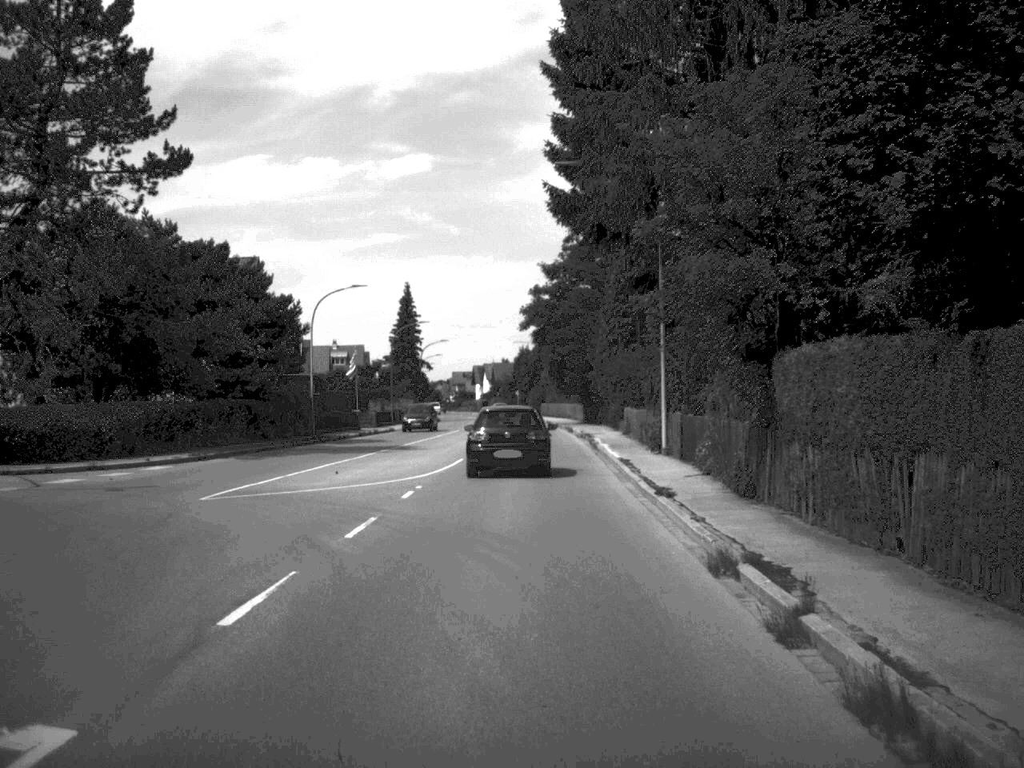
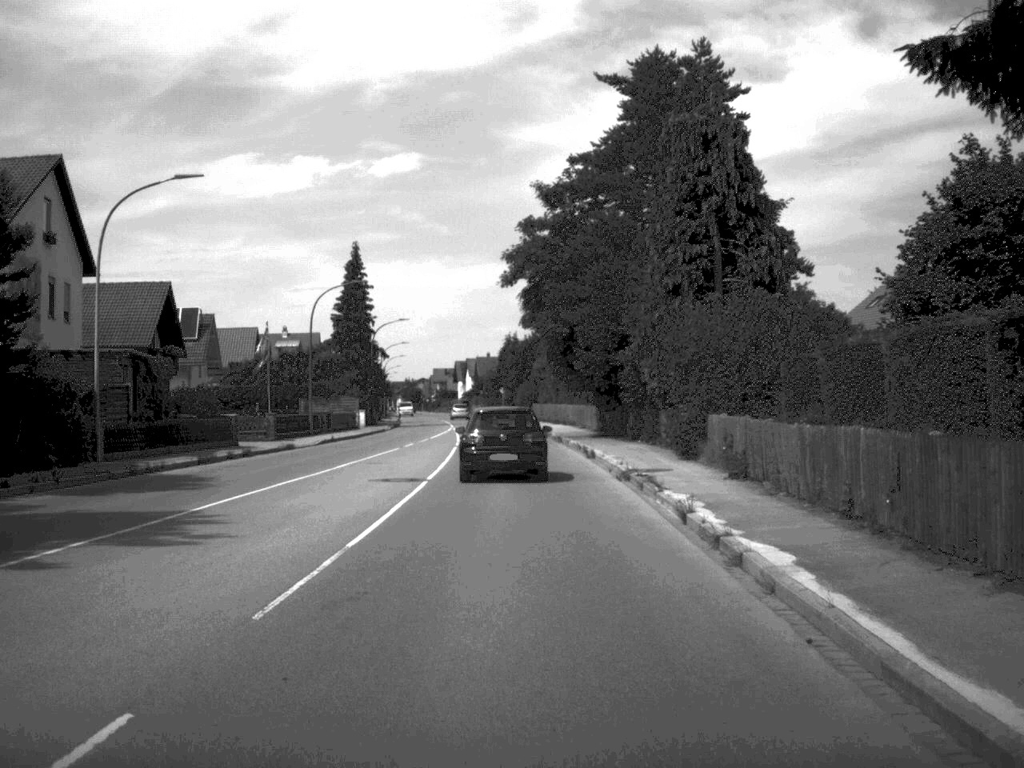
(+0.1, +28.9) m; 0°
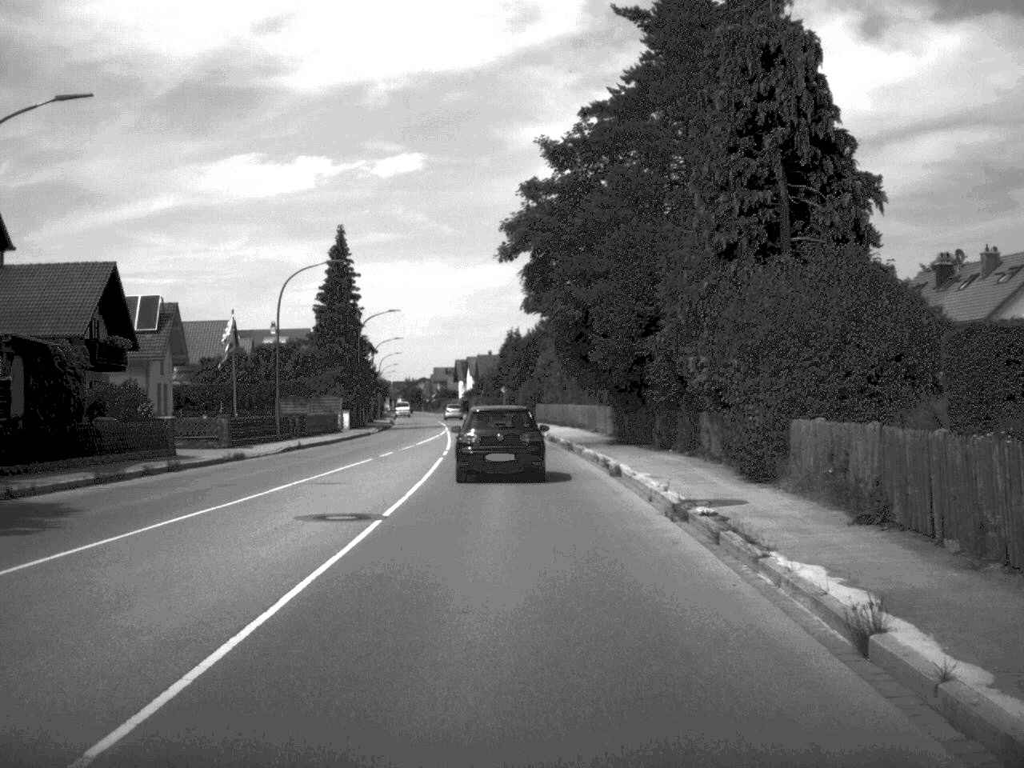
(0.0, +8.4) m; 0°
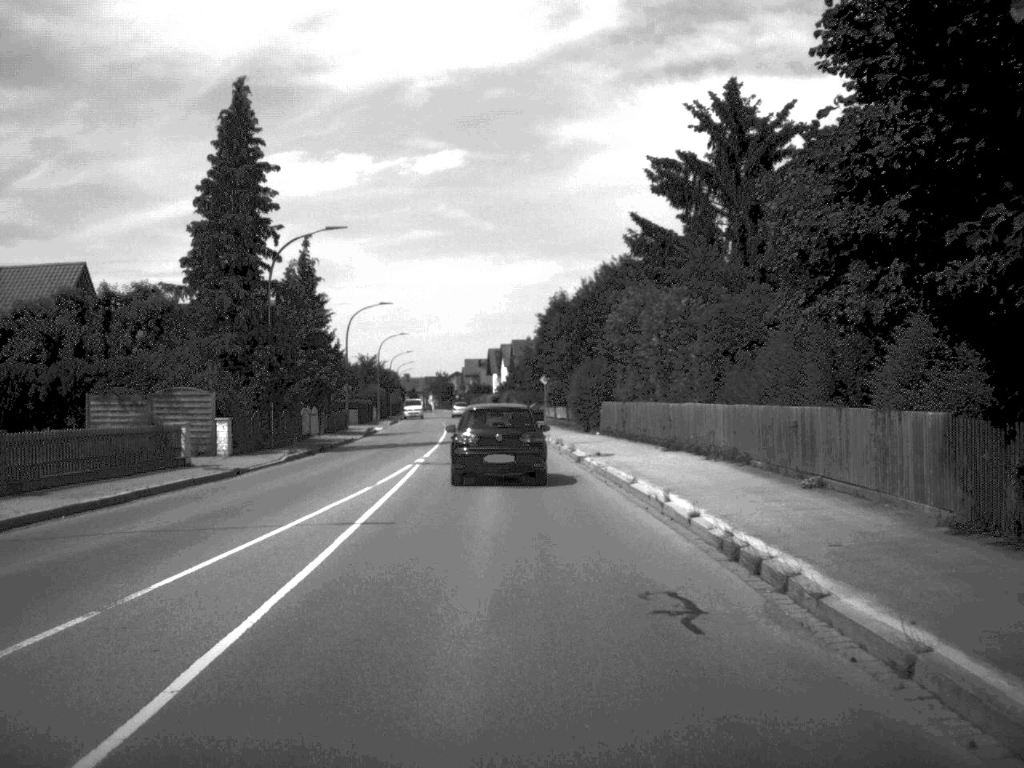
(-0.5, +37.0) m; -2°
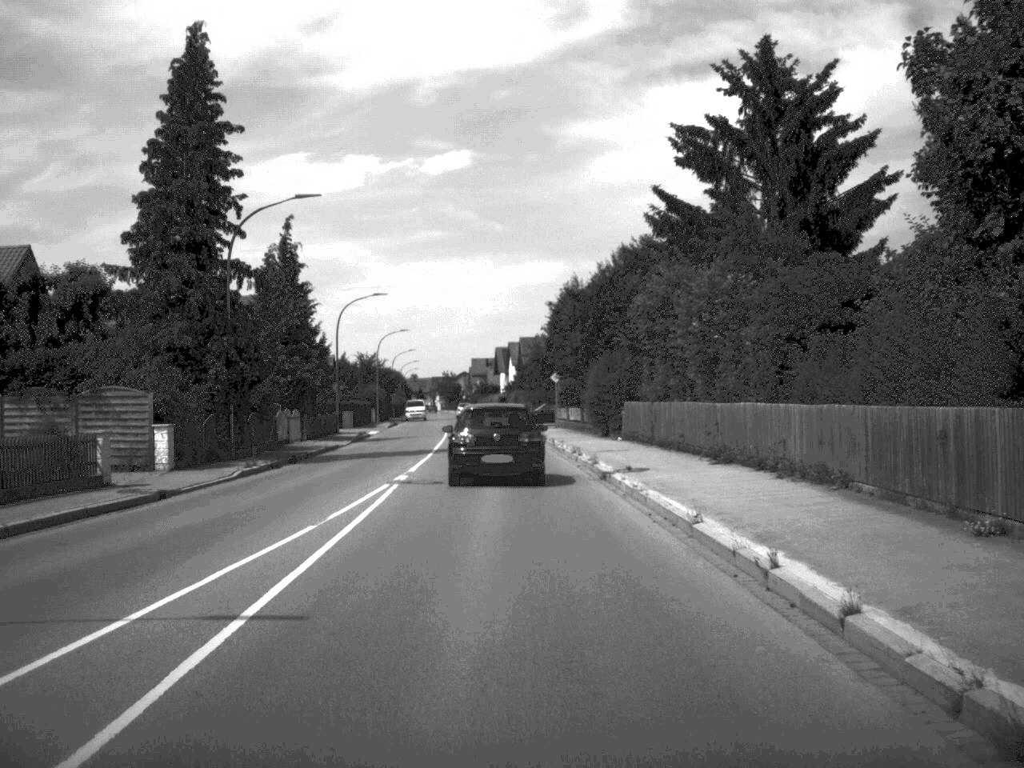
(0.0, +6.9) m; 0°
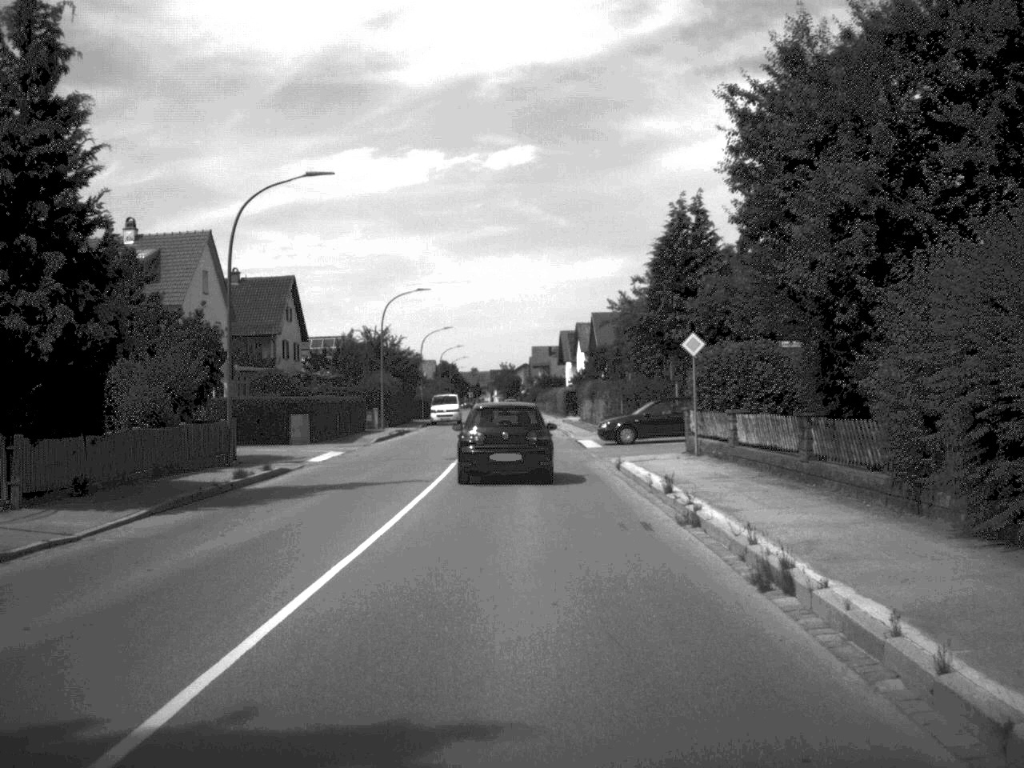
(-0.8, +34.8) m; -3°
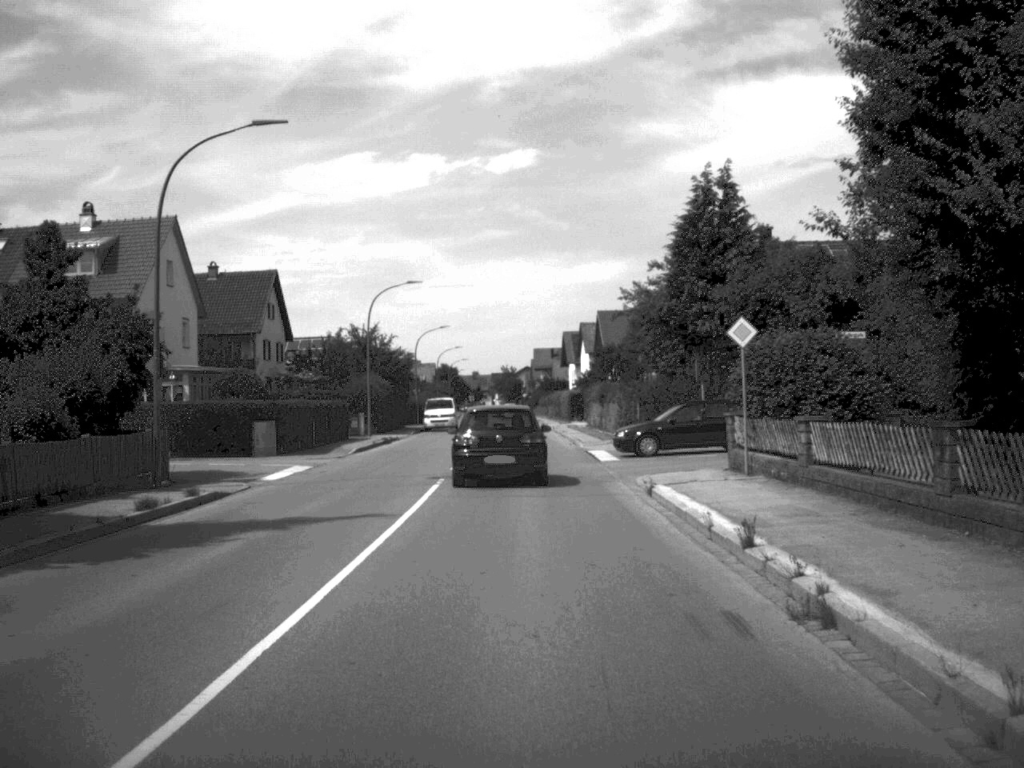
(0.0, +6.5) m; 0°
